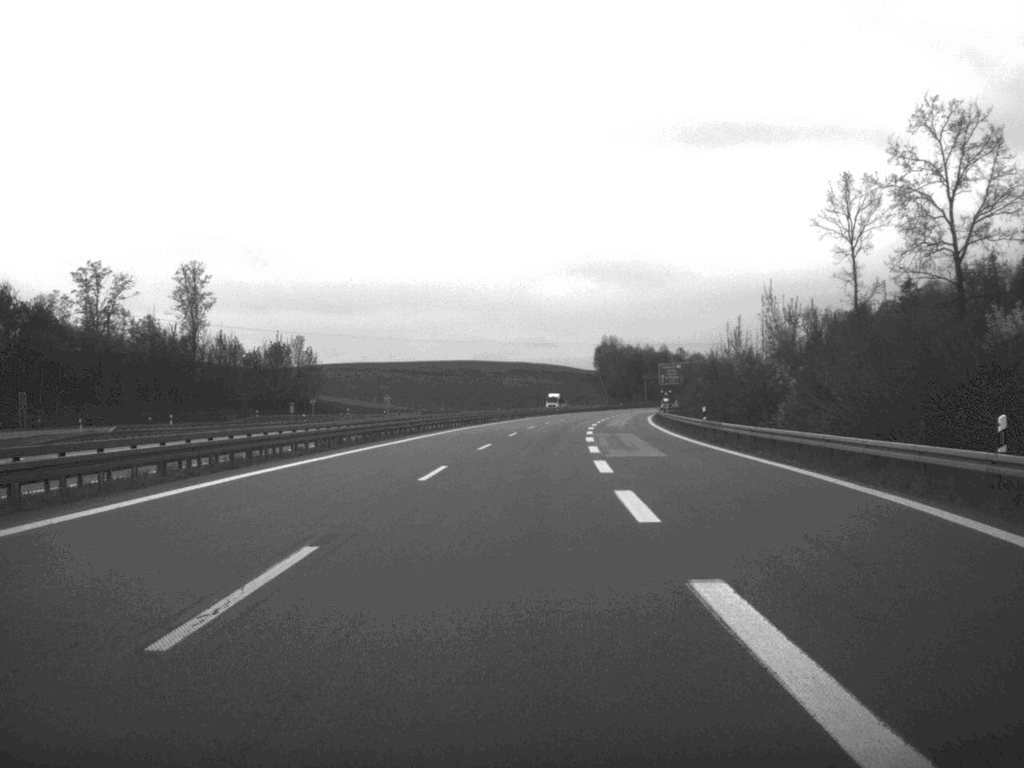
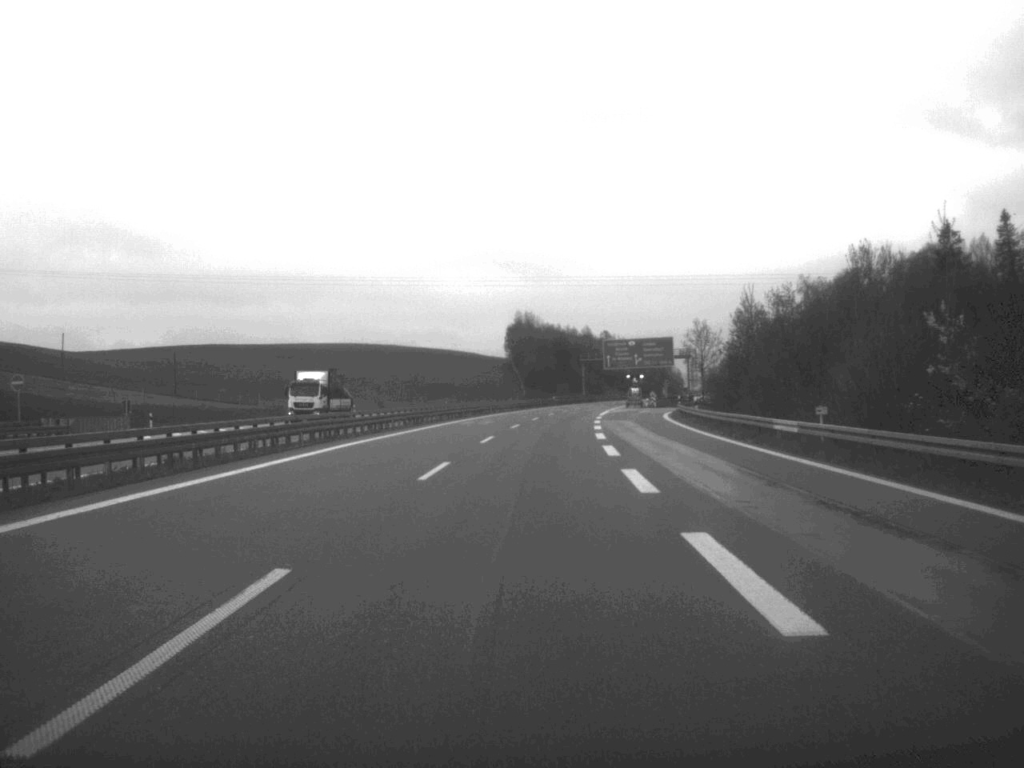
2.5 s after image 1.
(+3.2, +91.3) m; +4°
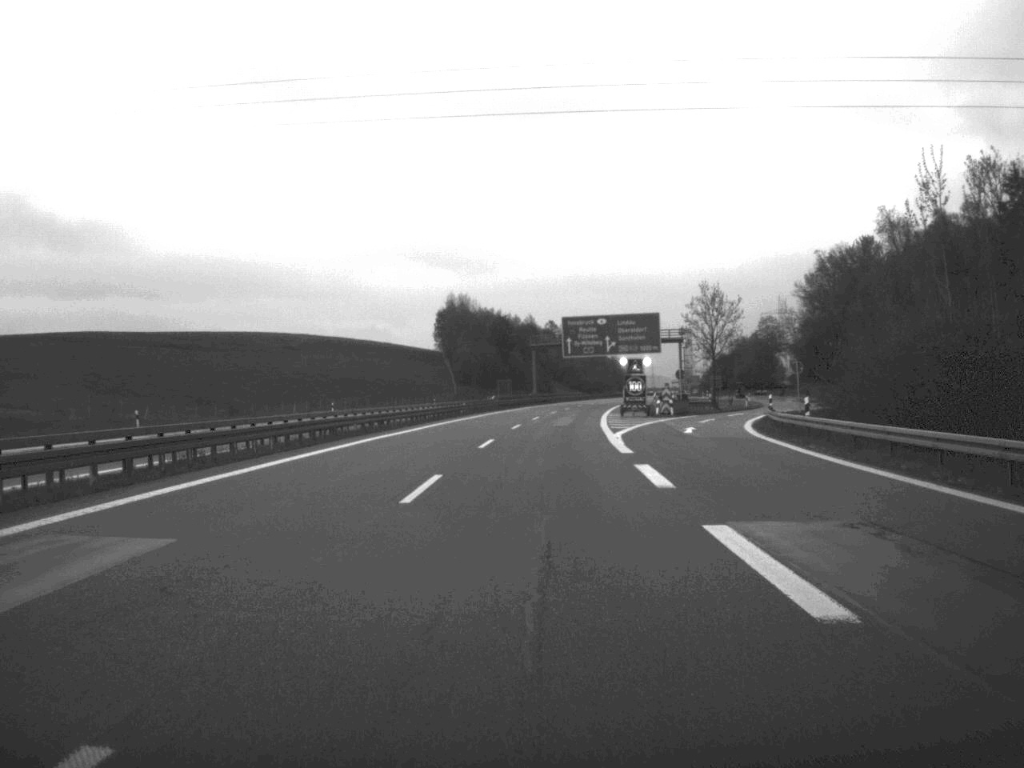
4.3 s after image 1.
(+1.2, +58.5) m; +3°
